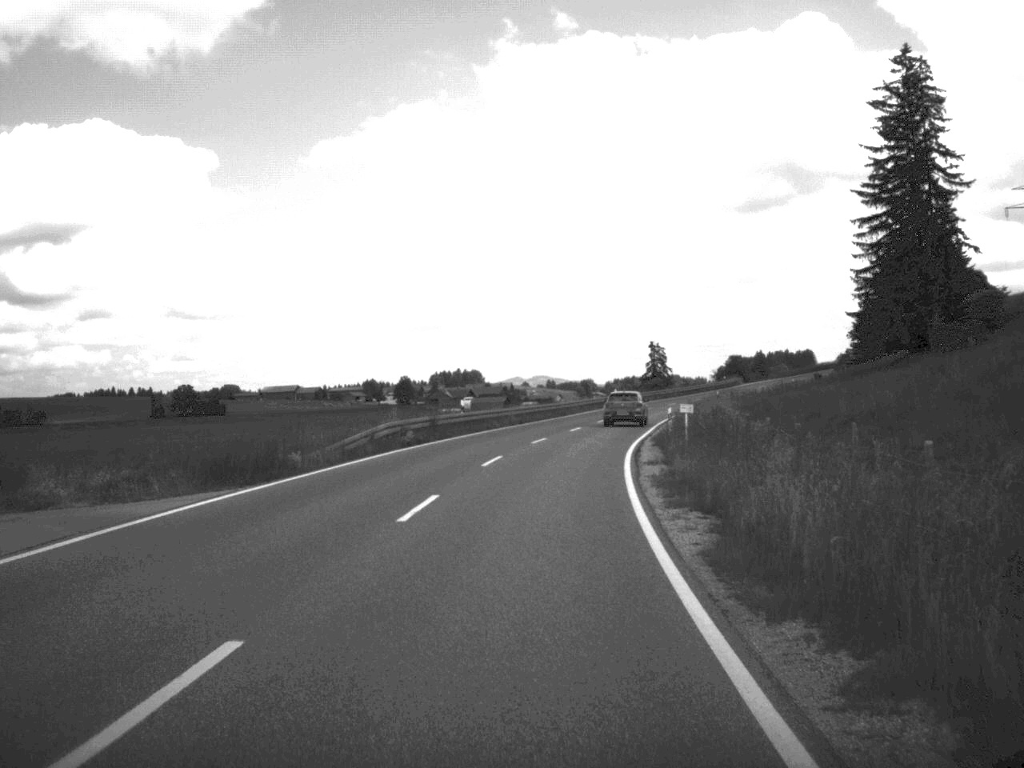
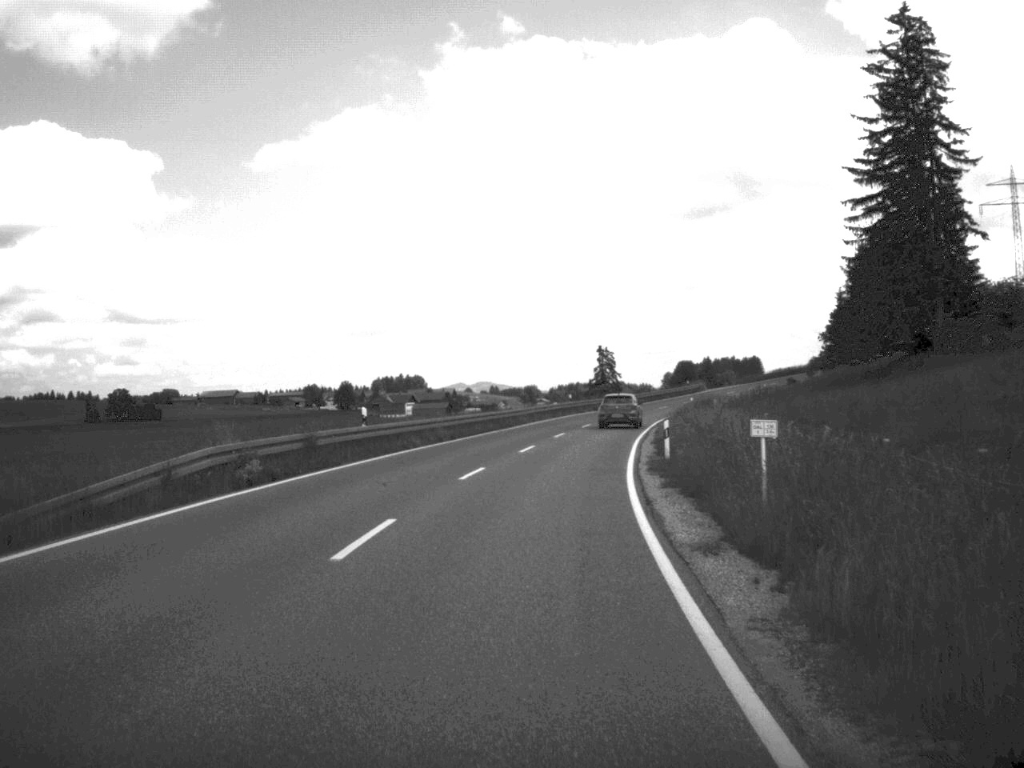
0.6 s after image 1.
(+0.3, +15.2) m; +2°
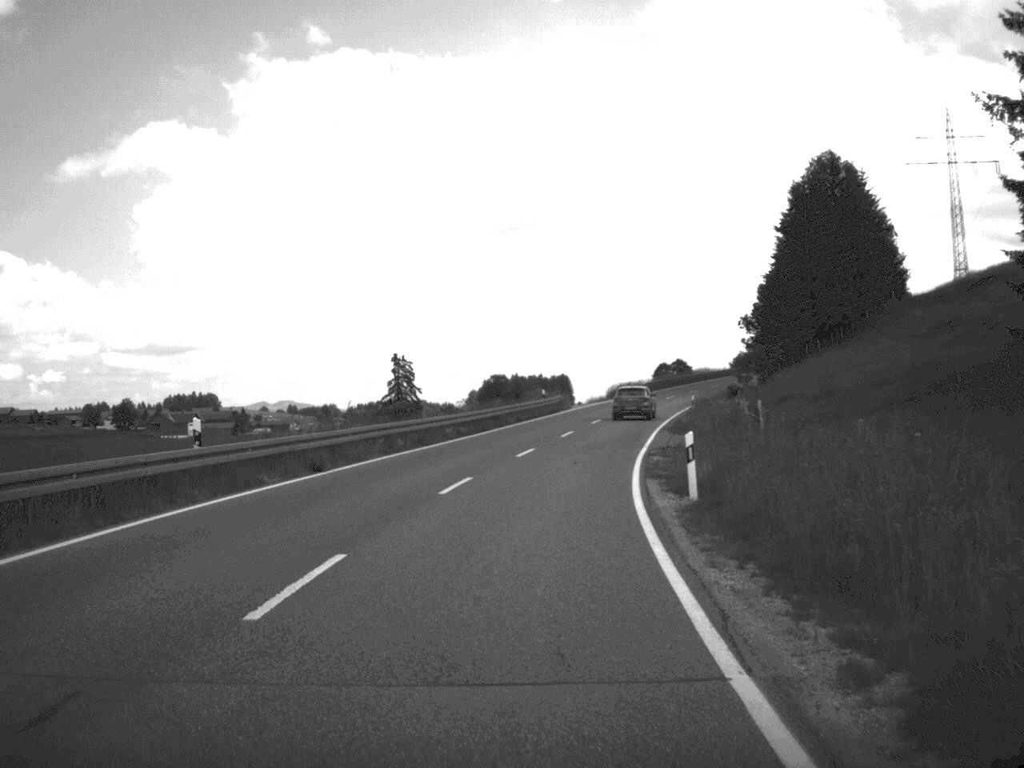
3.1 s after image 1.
(+4.8, +61.1) m; +9°
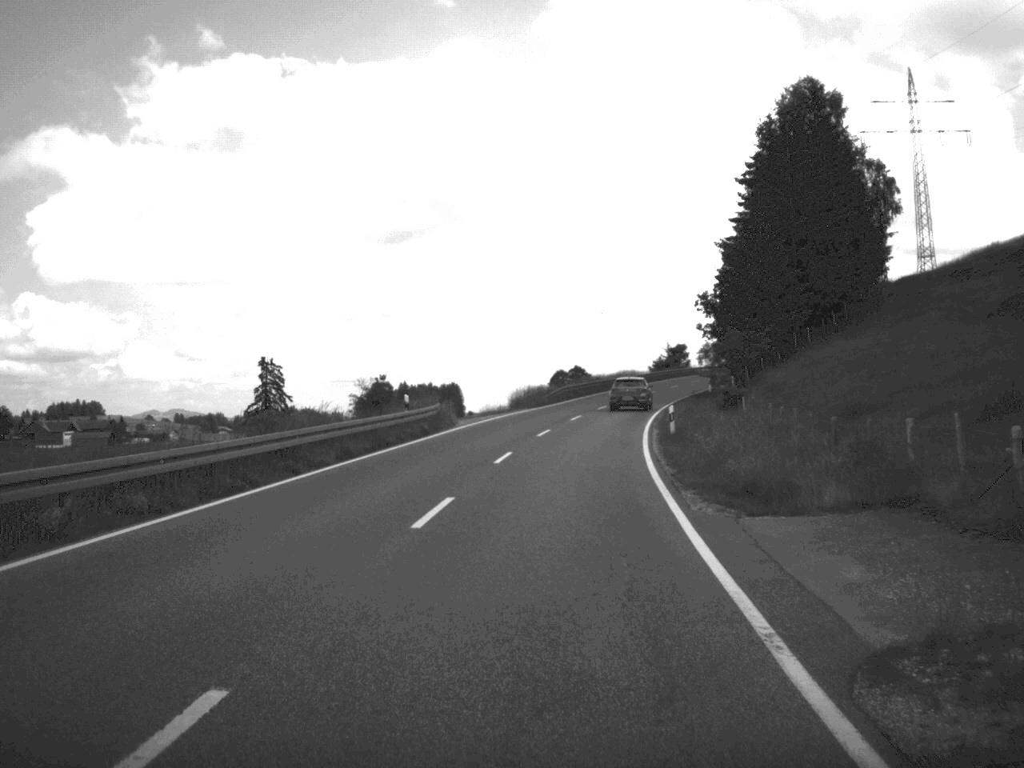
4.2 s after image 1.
(+1.2, +28.9) m; +5°
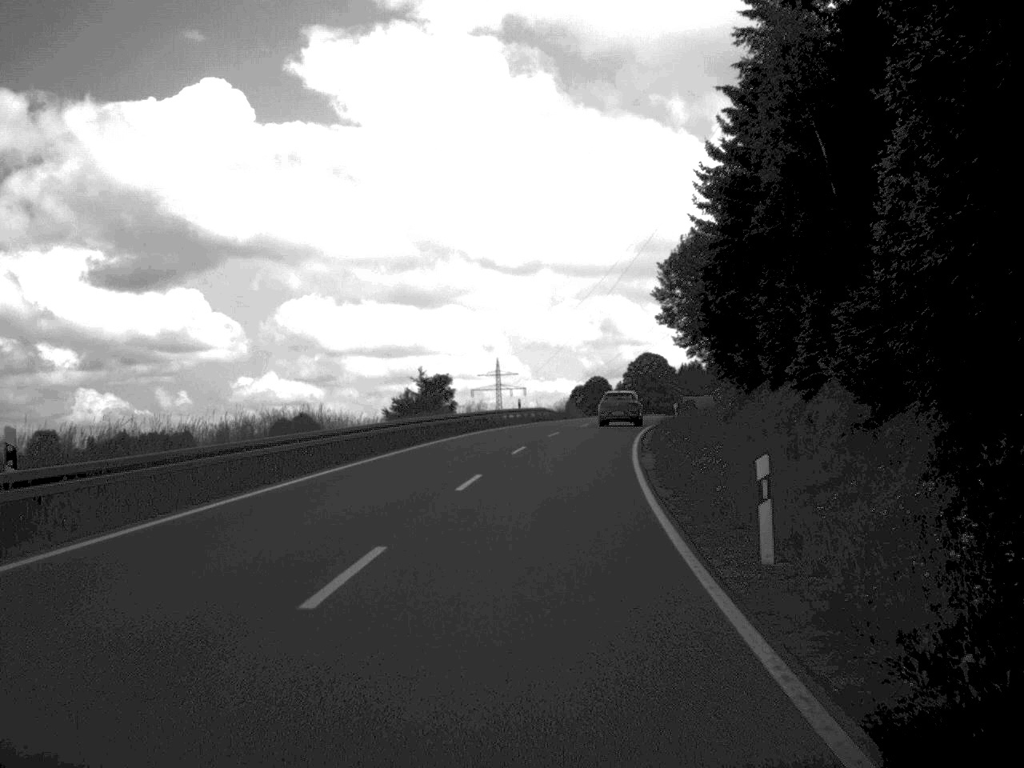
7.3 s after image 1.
(+7.5, +74.4) m; +11°
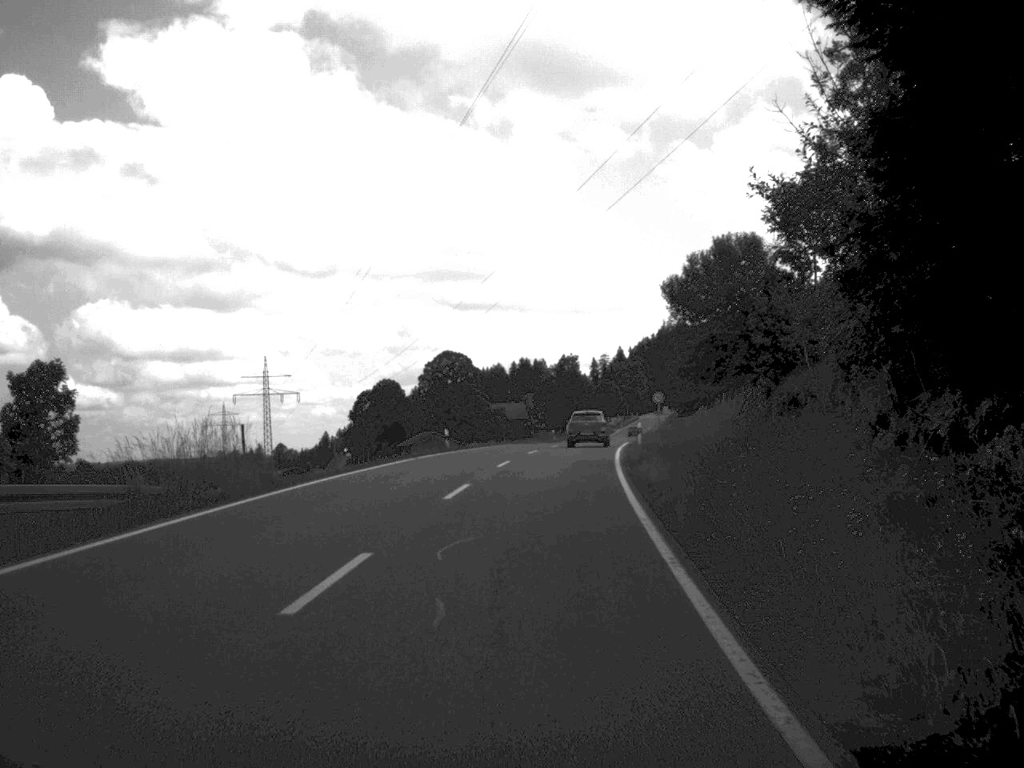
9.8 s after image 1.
(+4.4, +57.7) m; +9°
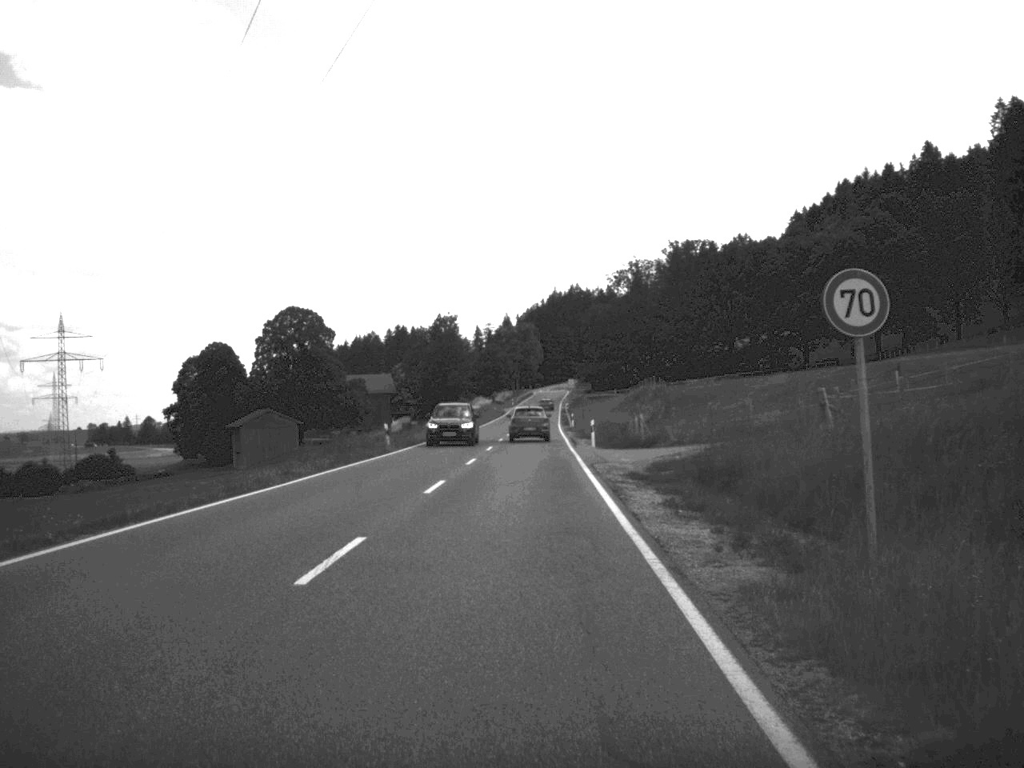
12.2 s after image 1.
(+3.0, +56.9) m; +5°
